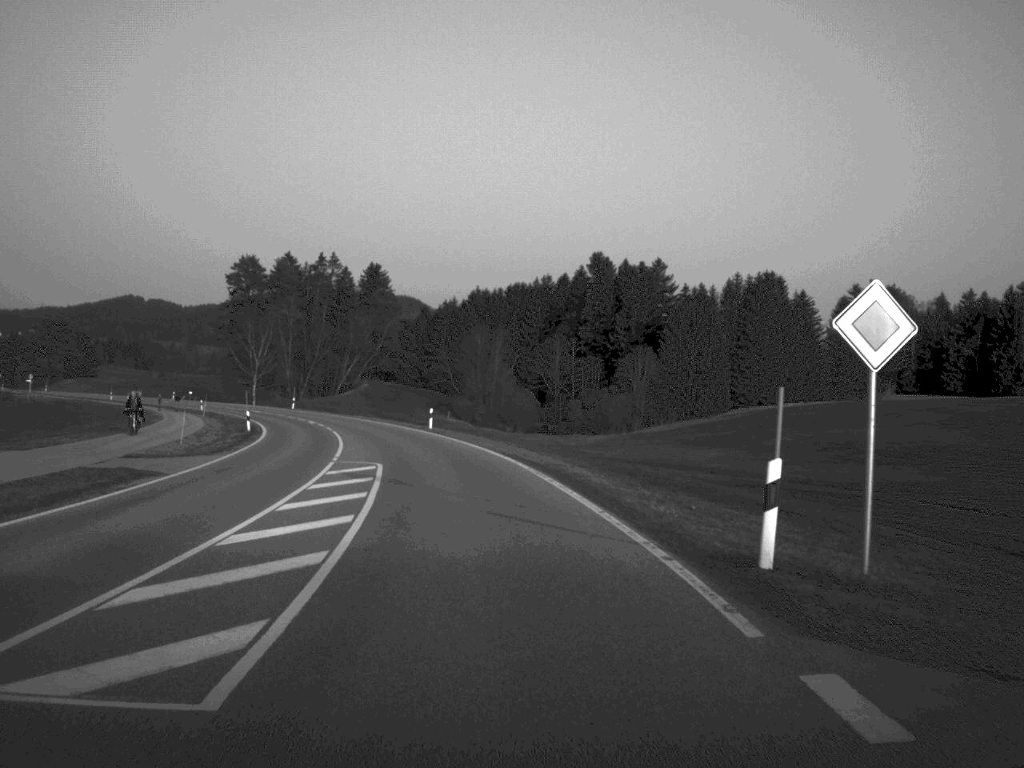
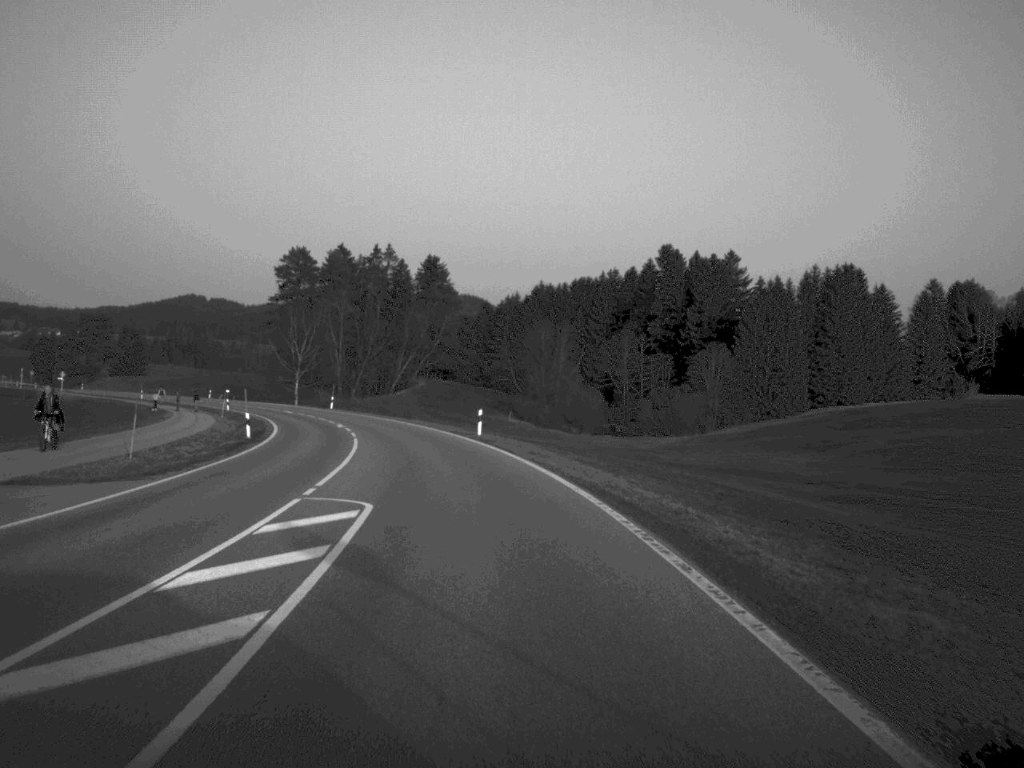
(-0.3, +12.7) m; -3°
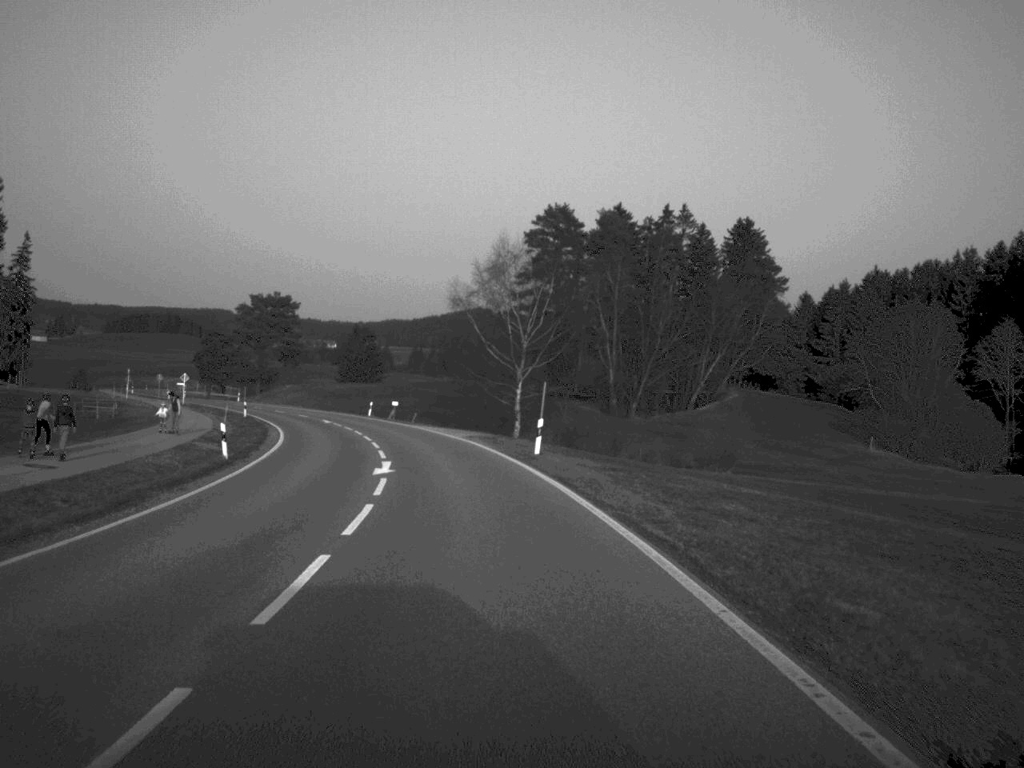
(-7.3, +64.1) m; -13°
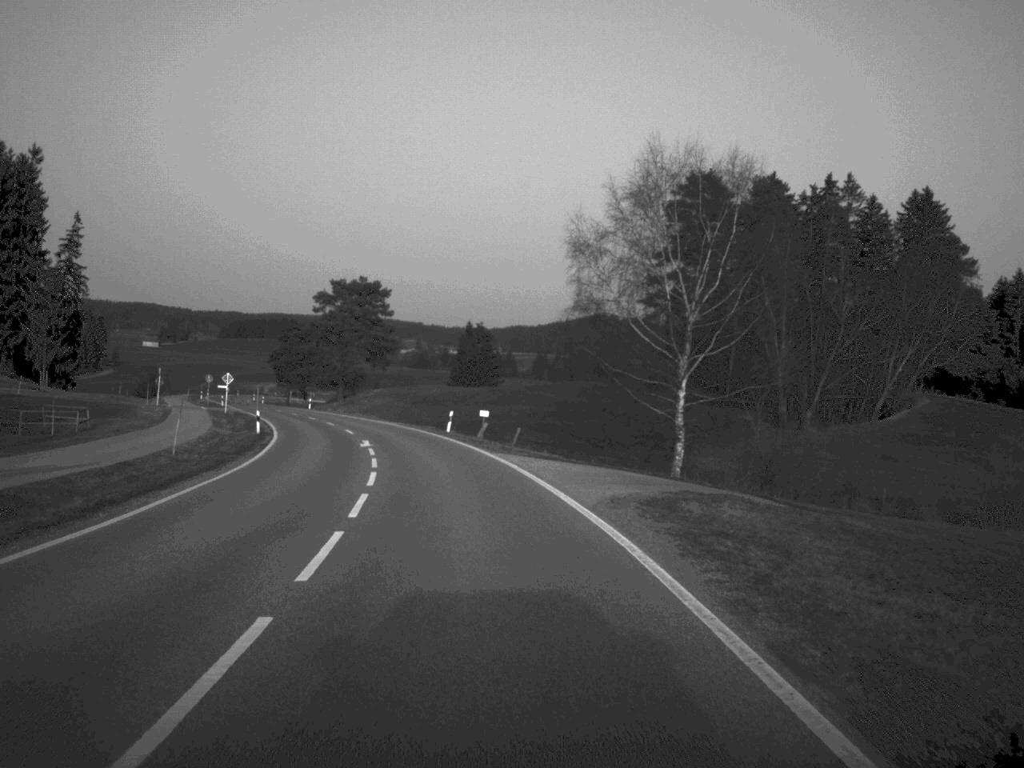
(-1.3, +27.9) m; -6°
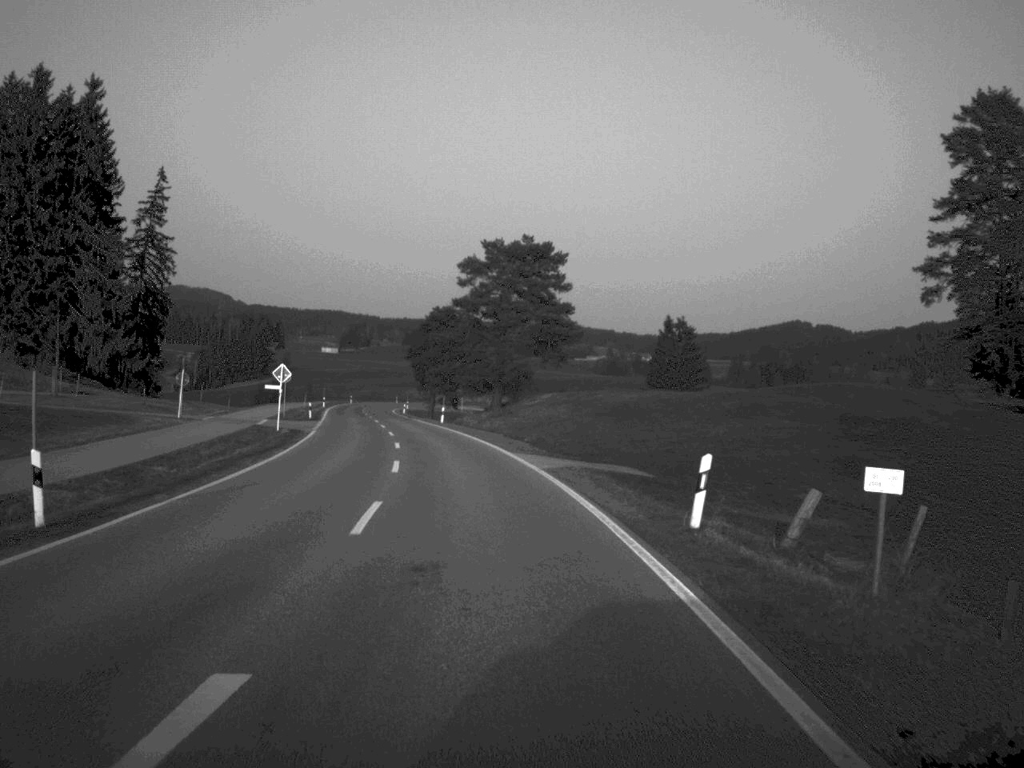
(-2.8, +38.3) m; -8°
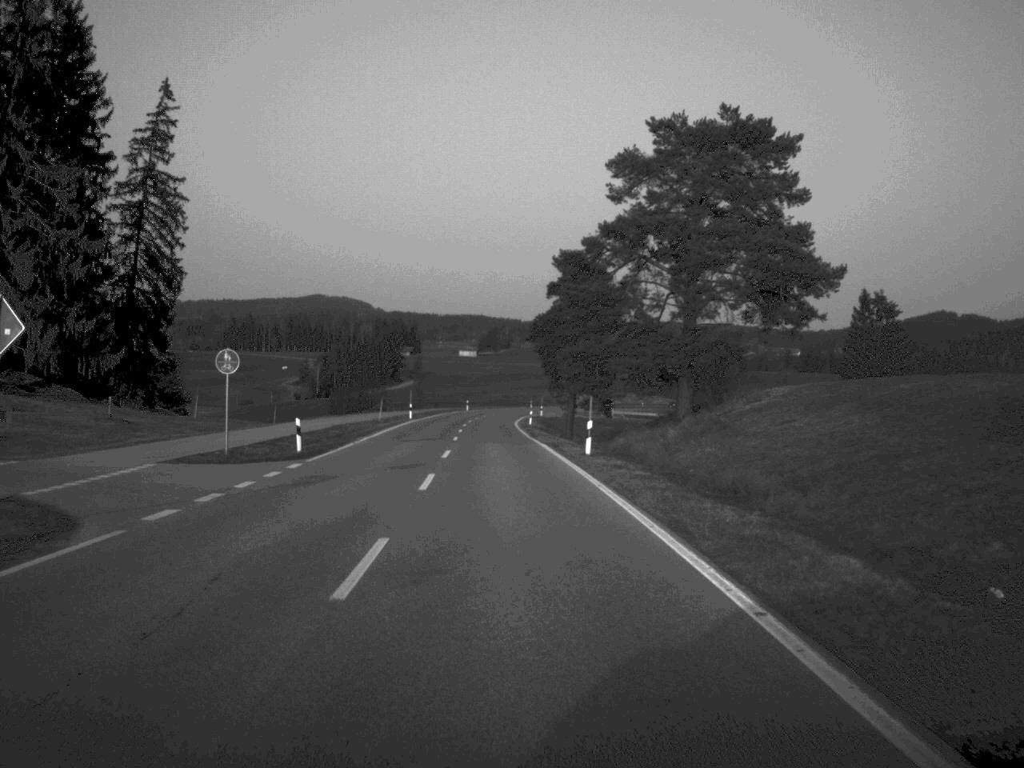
(-2.6, +41.3) m; -6°
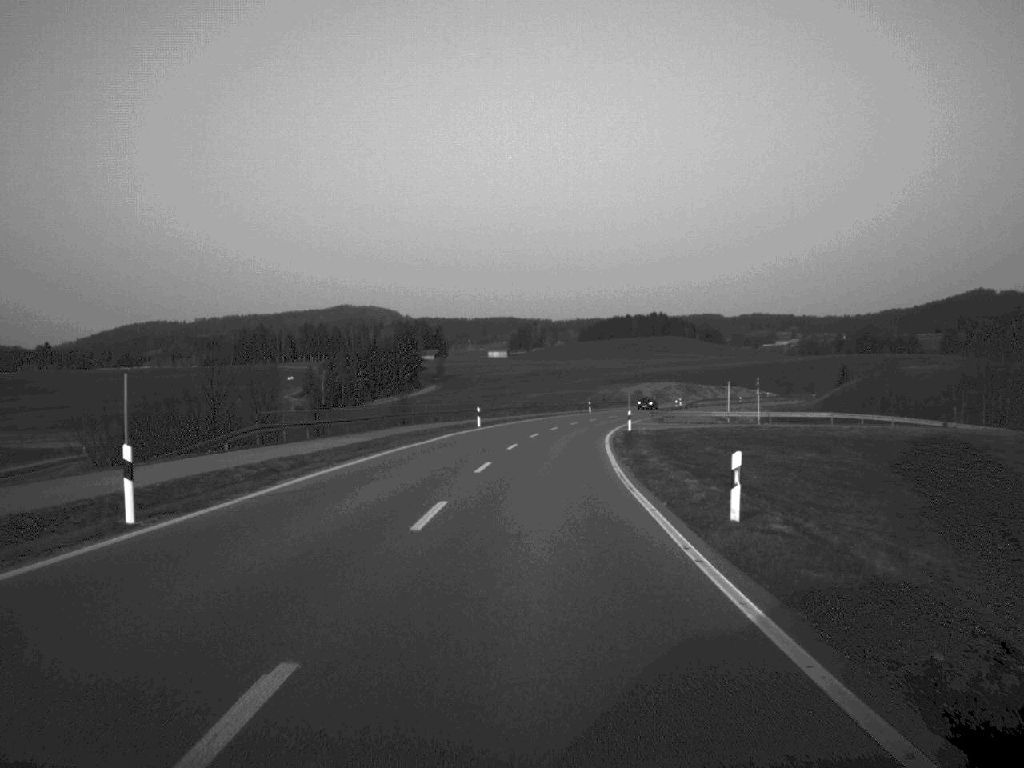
(-1.7, +68.0) m; -1°
